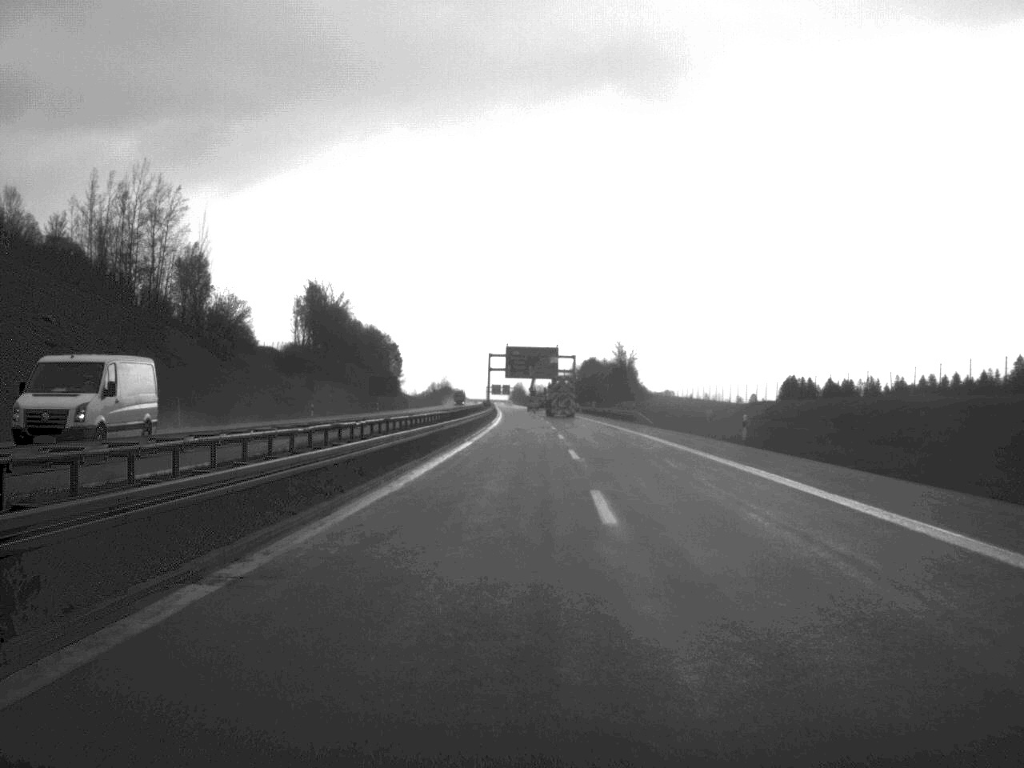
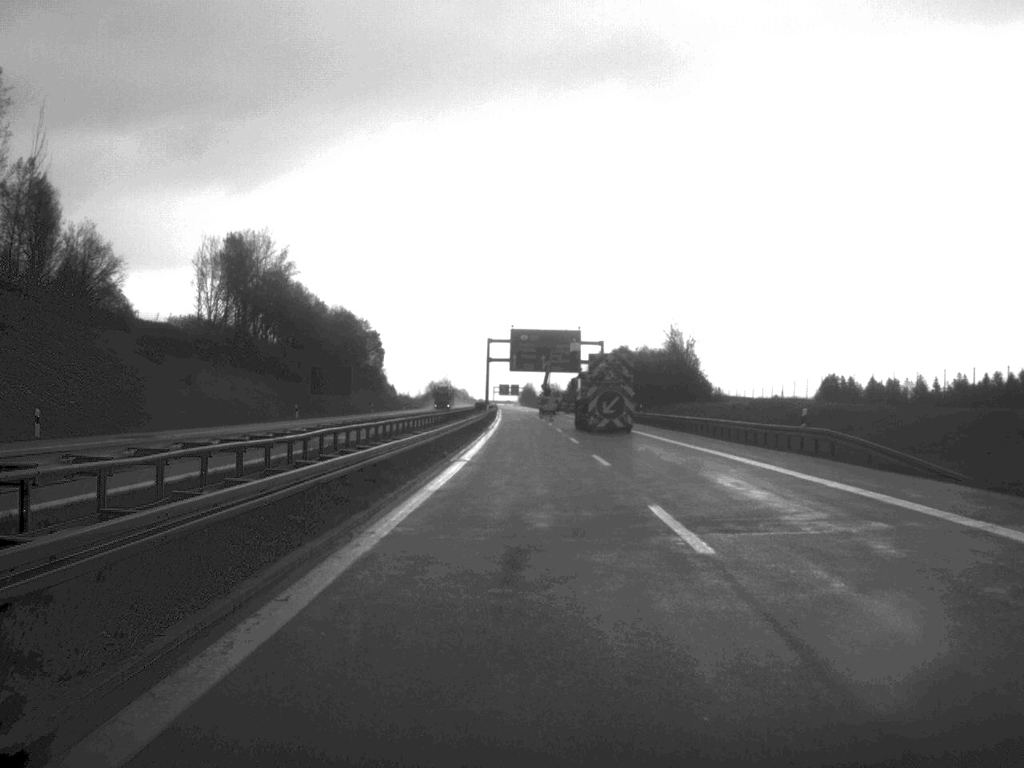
(-0.2, +56.8) m; -1°
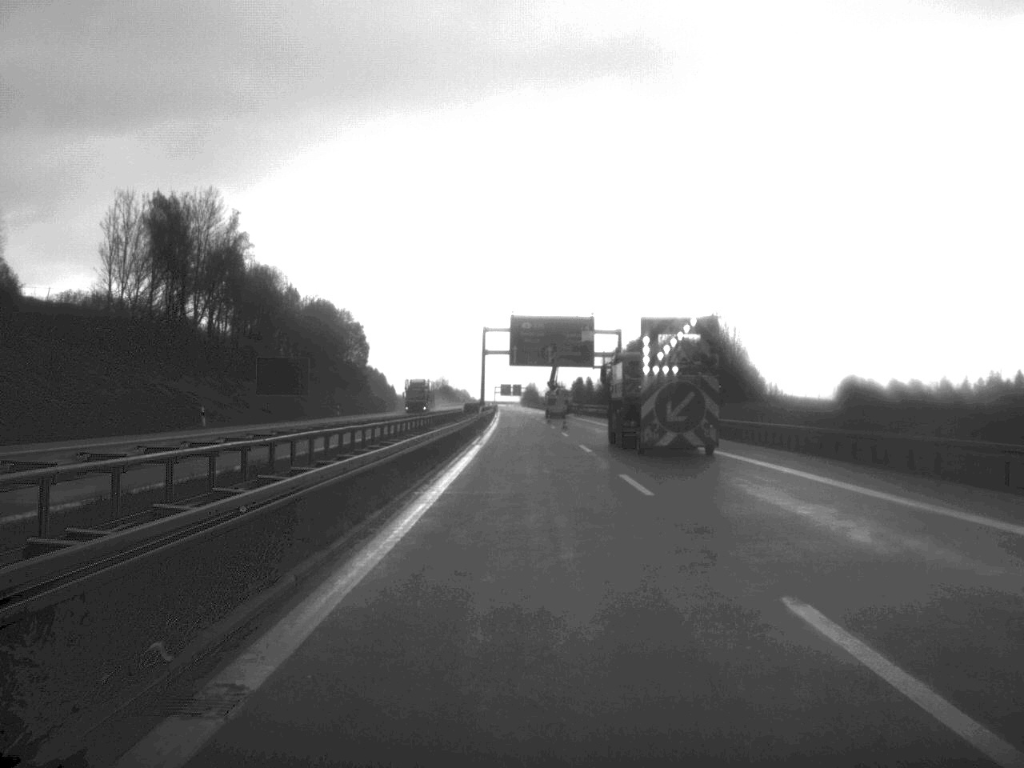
(0.0, +27.0) m; 0°
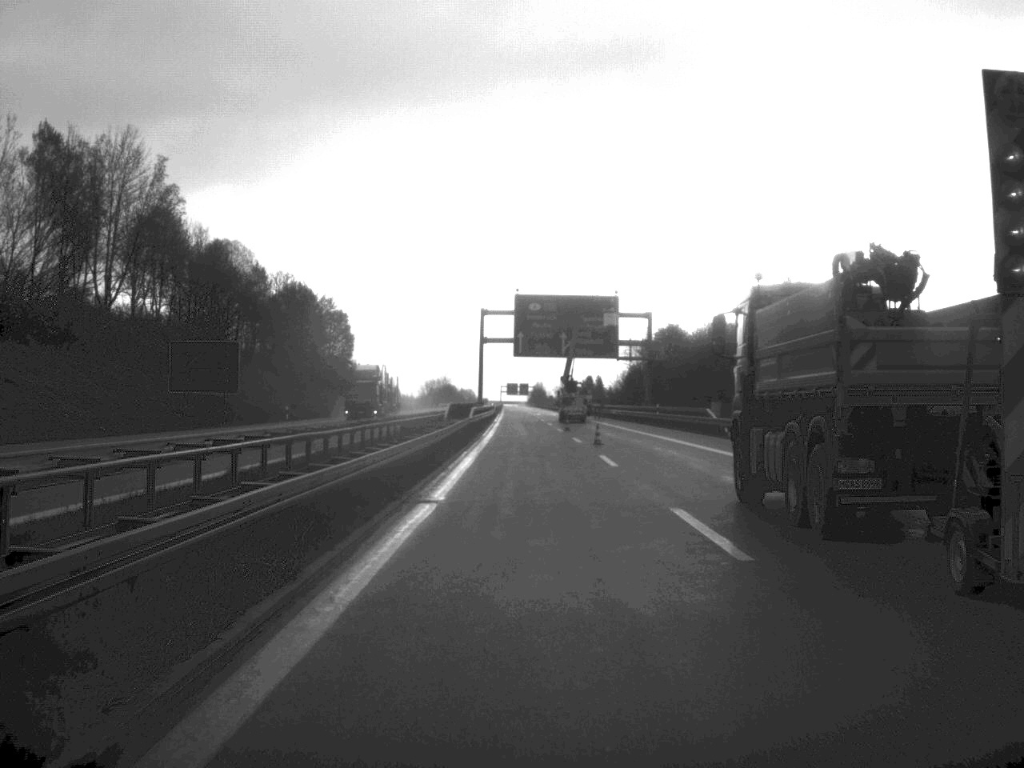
(-0.1, +26.9) m; 0°
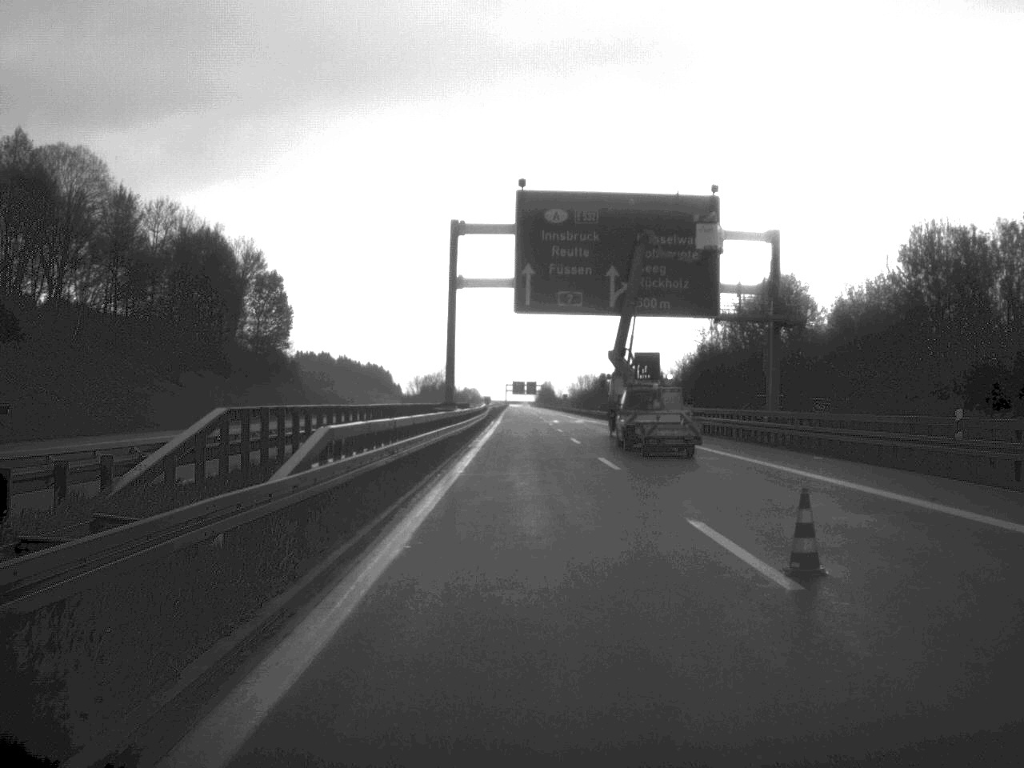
(-0.2, +55.0) m; 0°
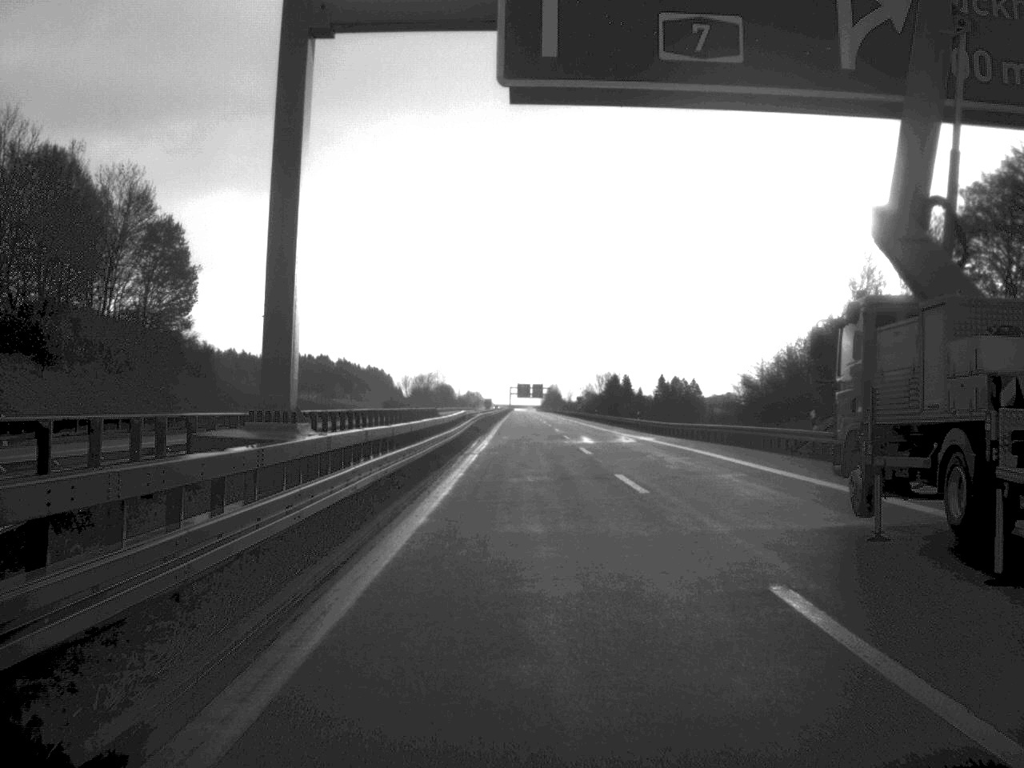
(-0.2, +41.5) m; 0°
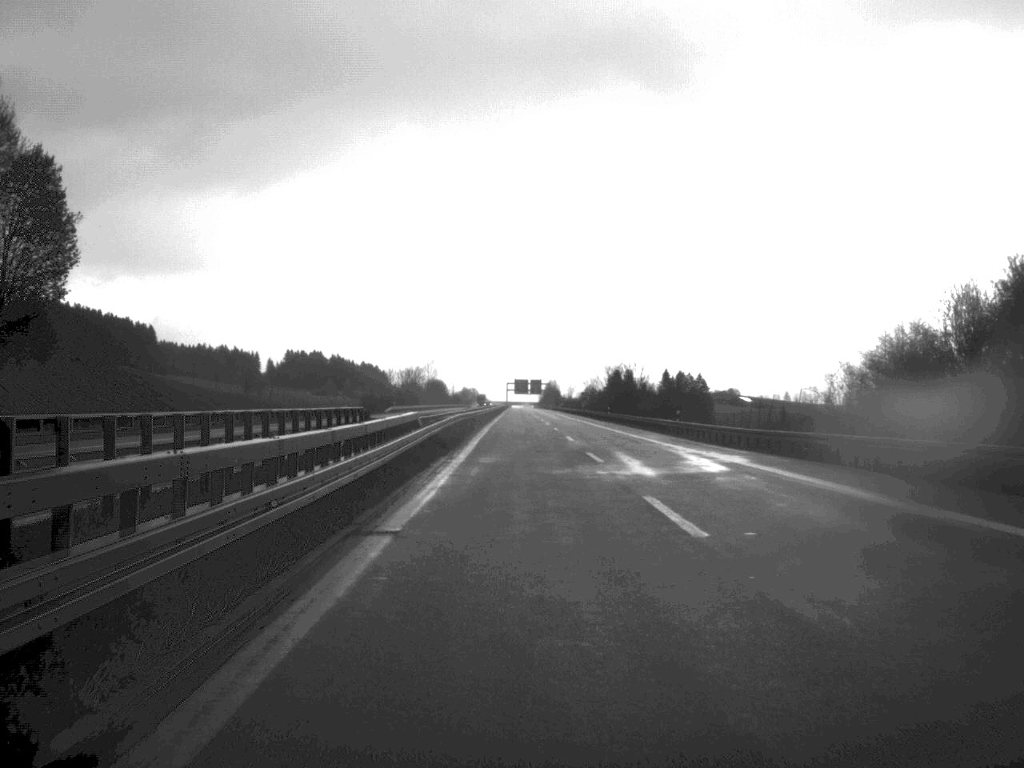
(0.0, +25.5) m; 0°
